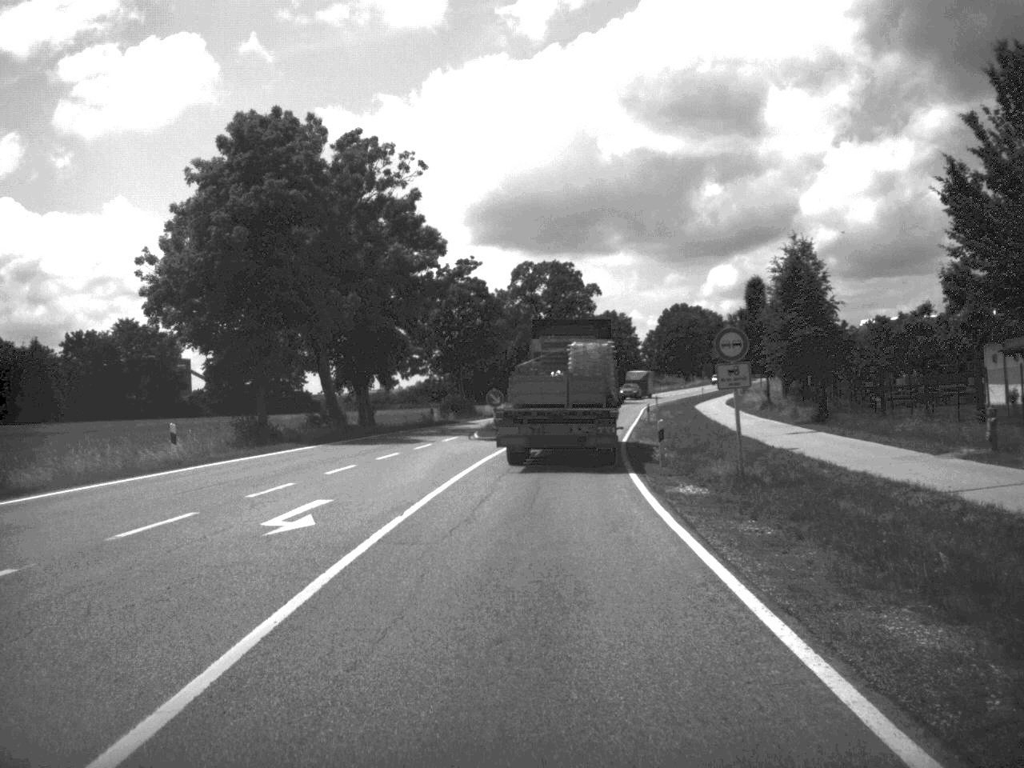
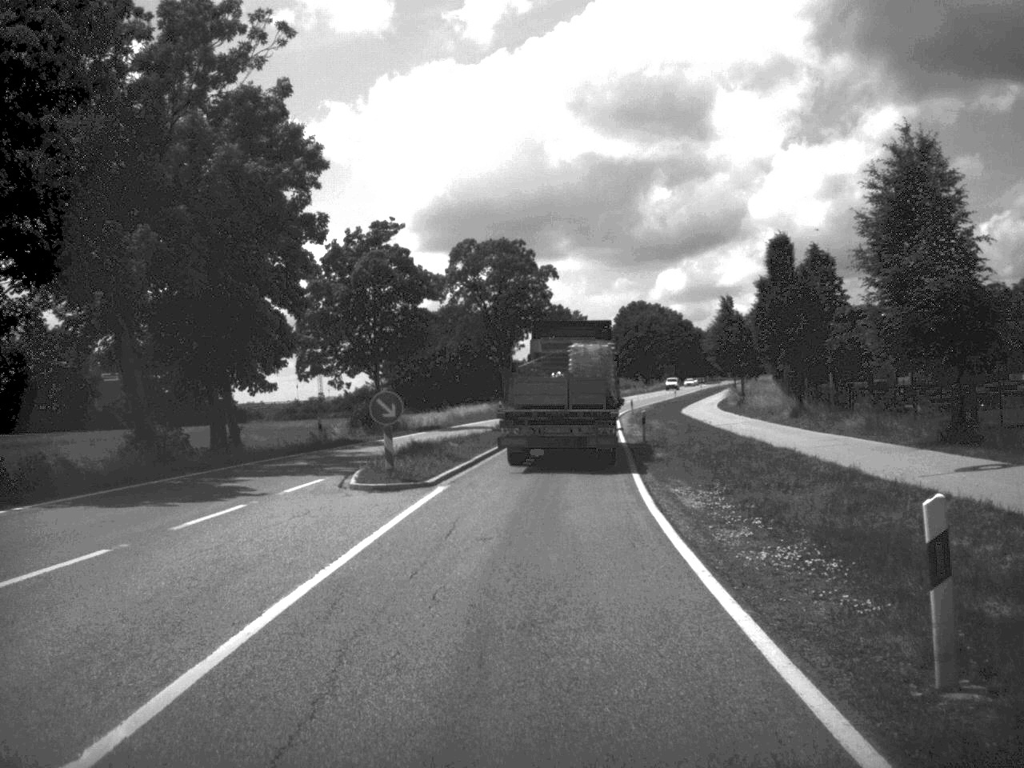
(+0.4, +21.1) m; +2°
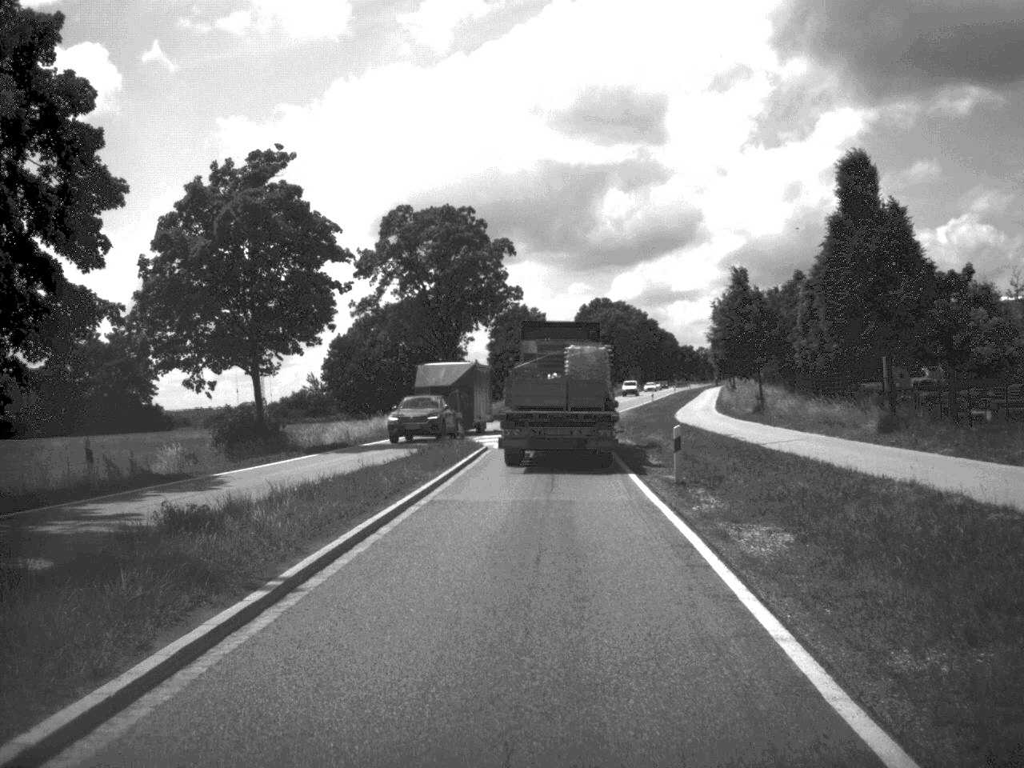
(+0.3, +19.5) m; +2°
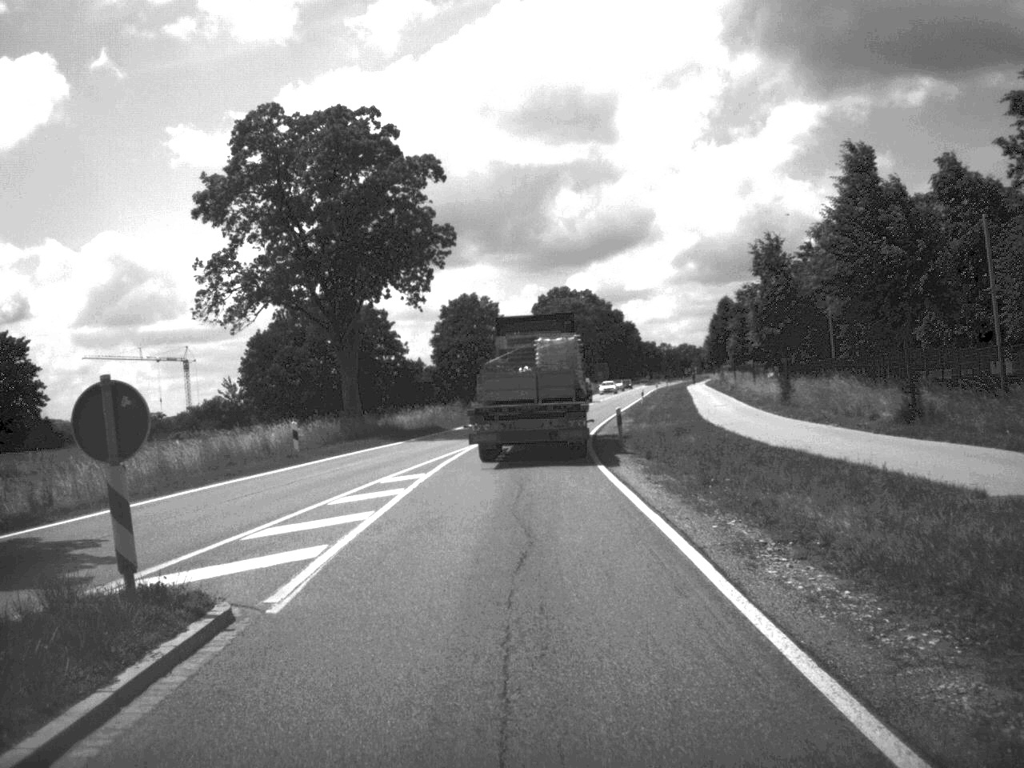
(+0.5, +29.2) m; +2°
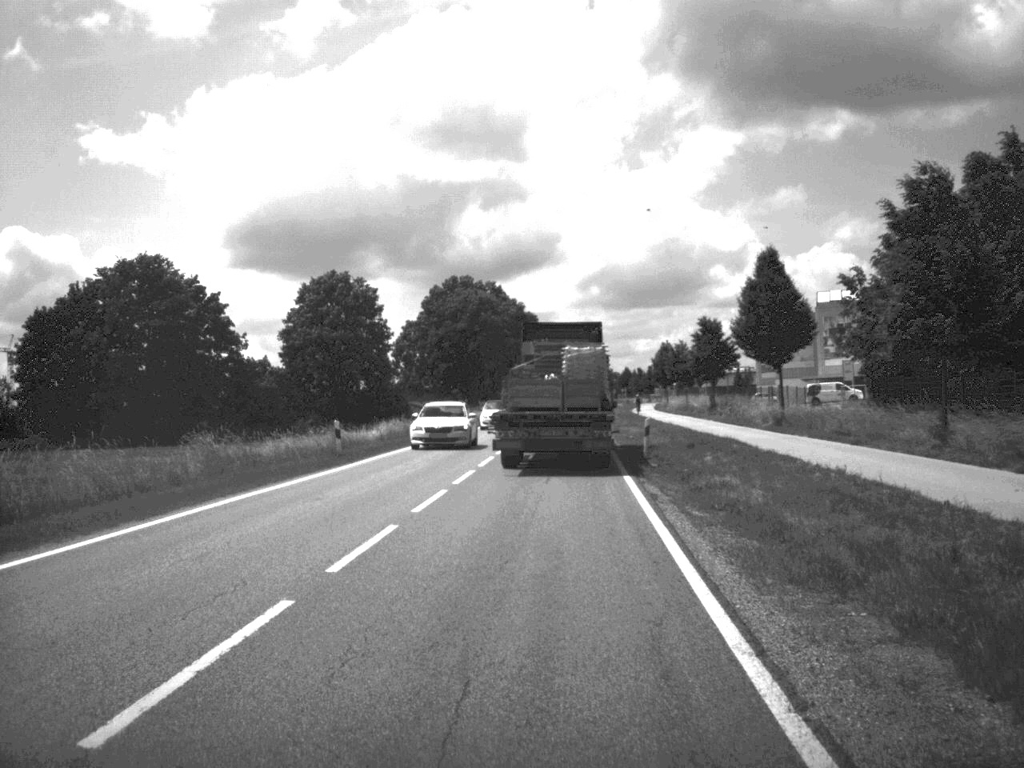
(+1.6, +49.7) m; +4°
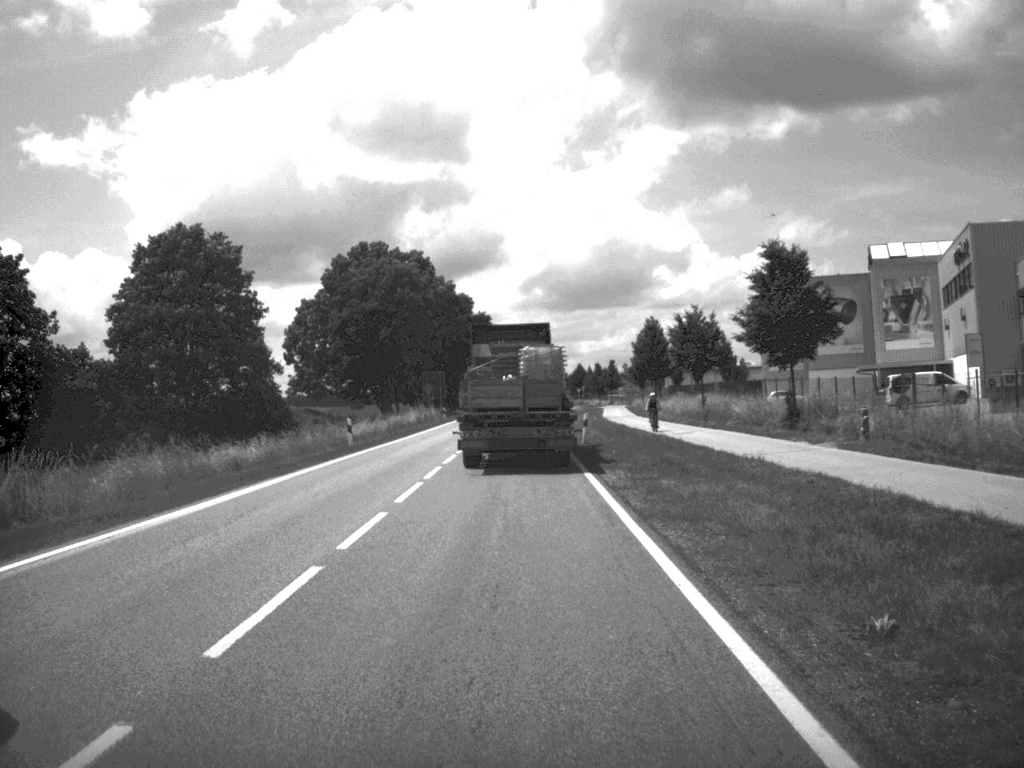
(+1.1, +39.5) m; +2°
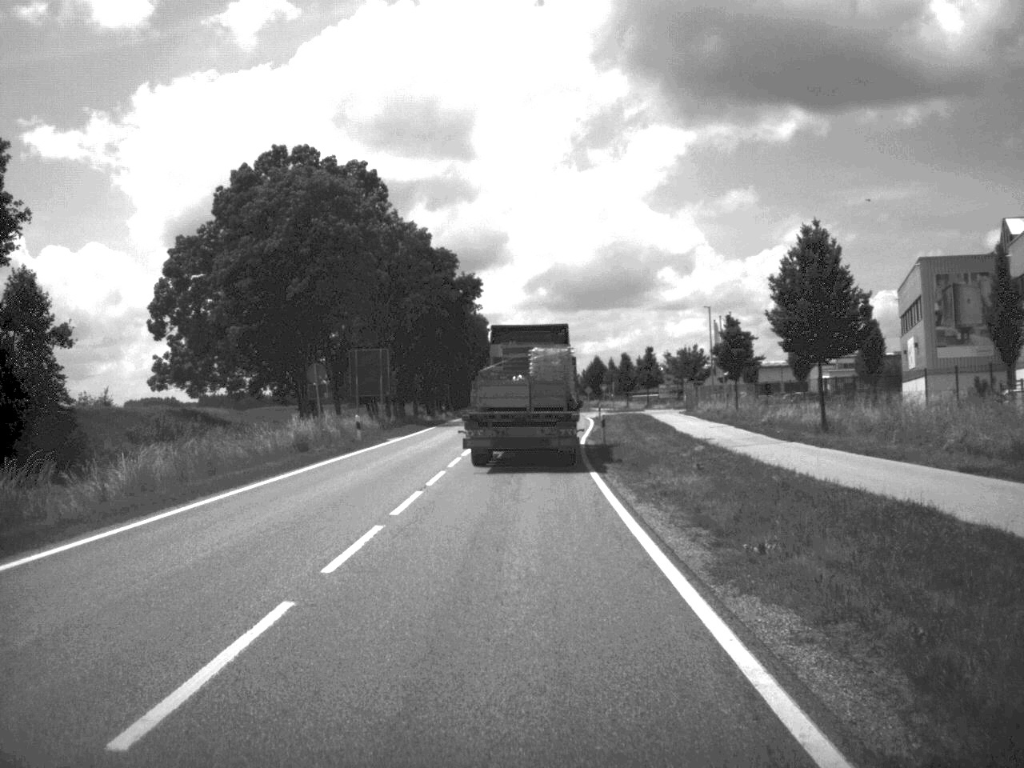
(-0.4, +49.3) m; 0°
